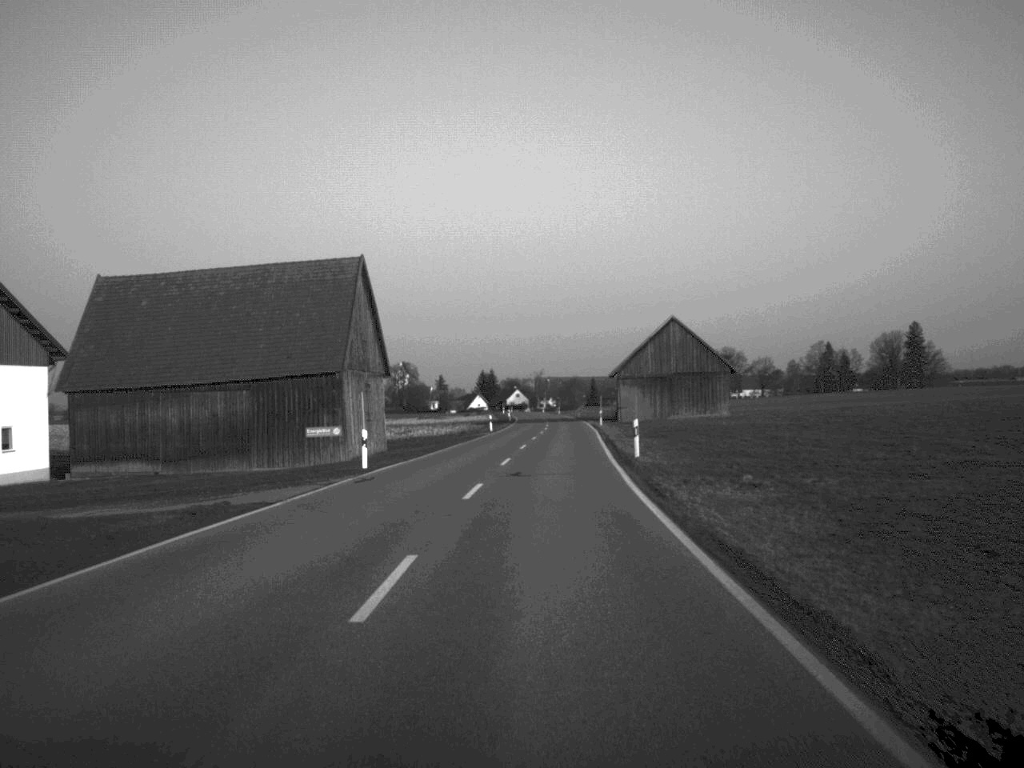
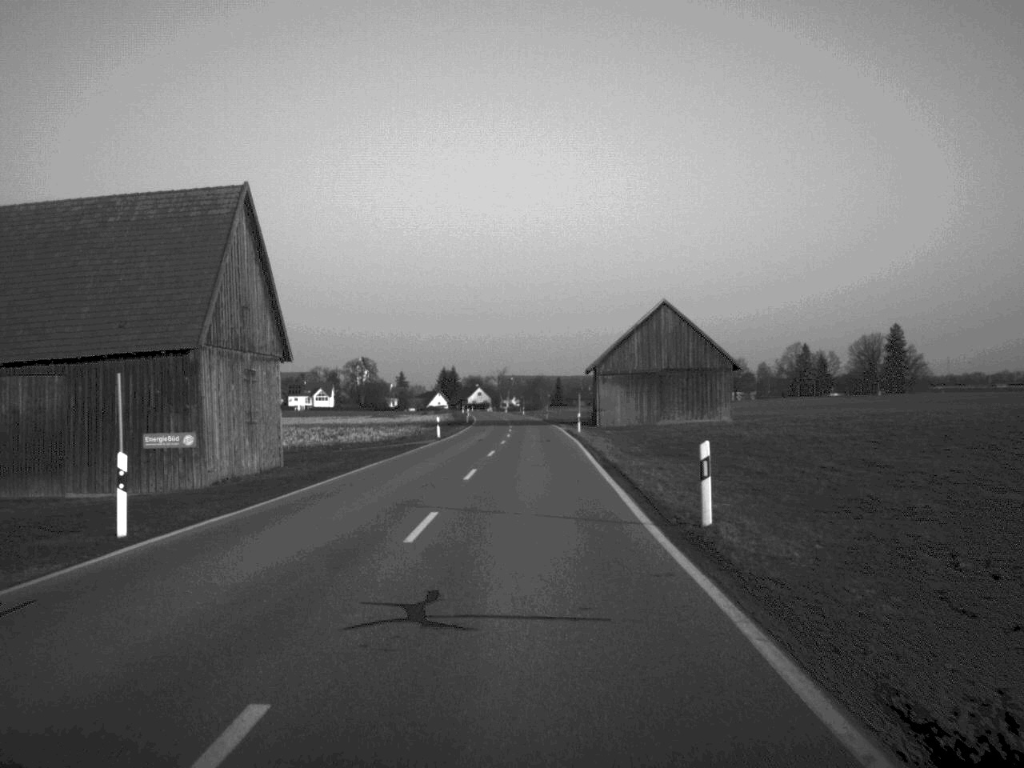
(+0.3, +18.2) m; +2°
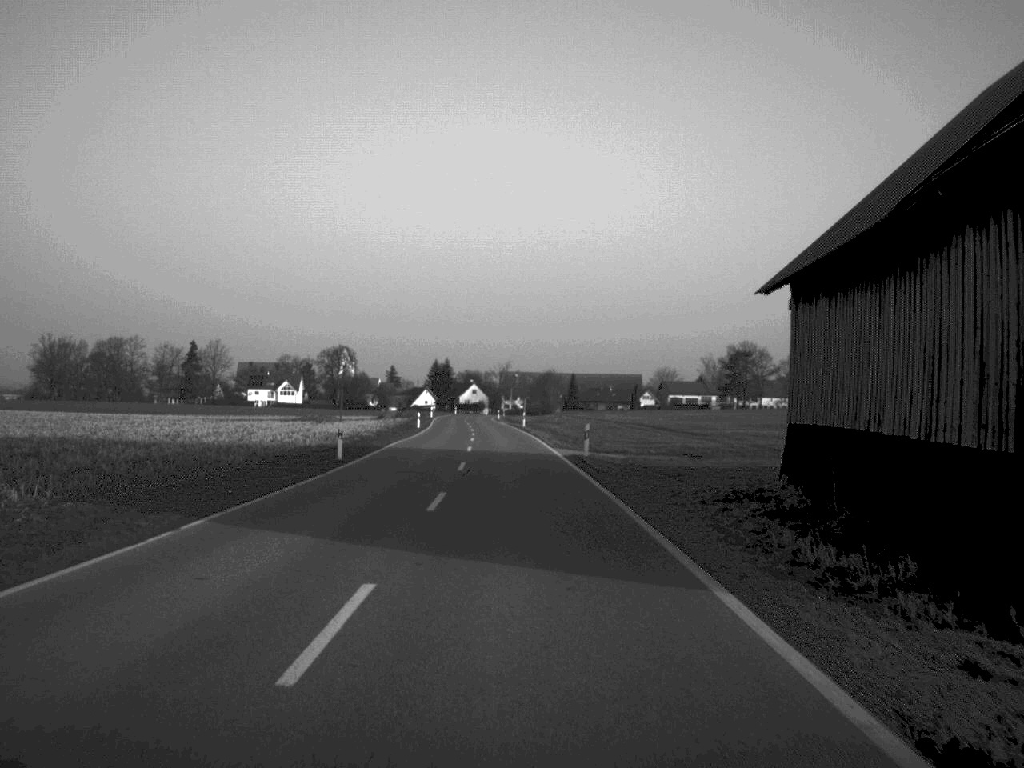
(+0.4, +78.0) m; 0°
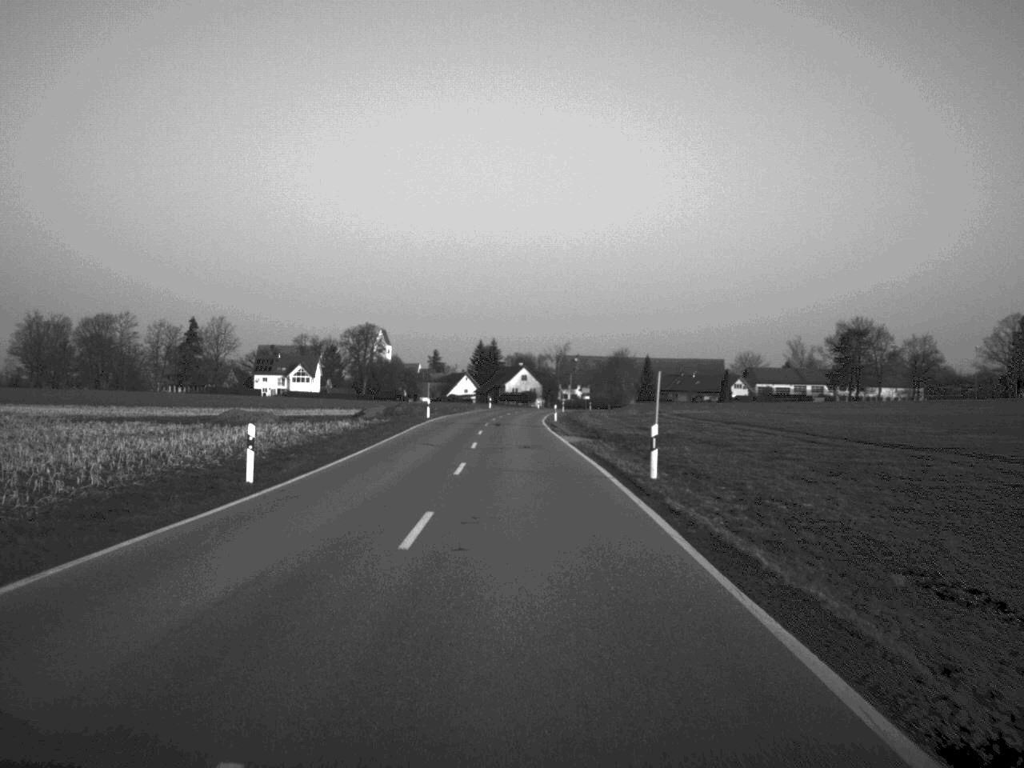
(-1.4, +64.8) m; -3°
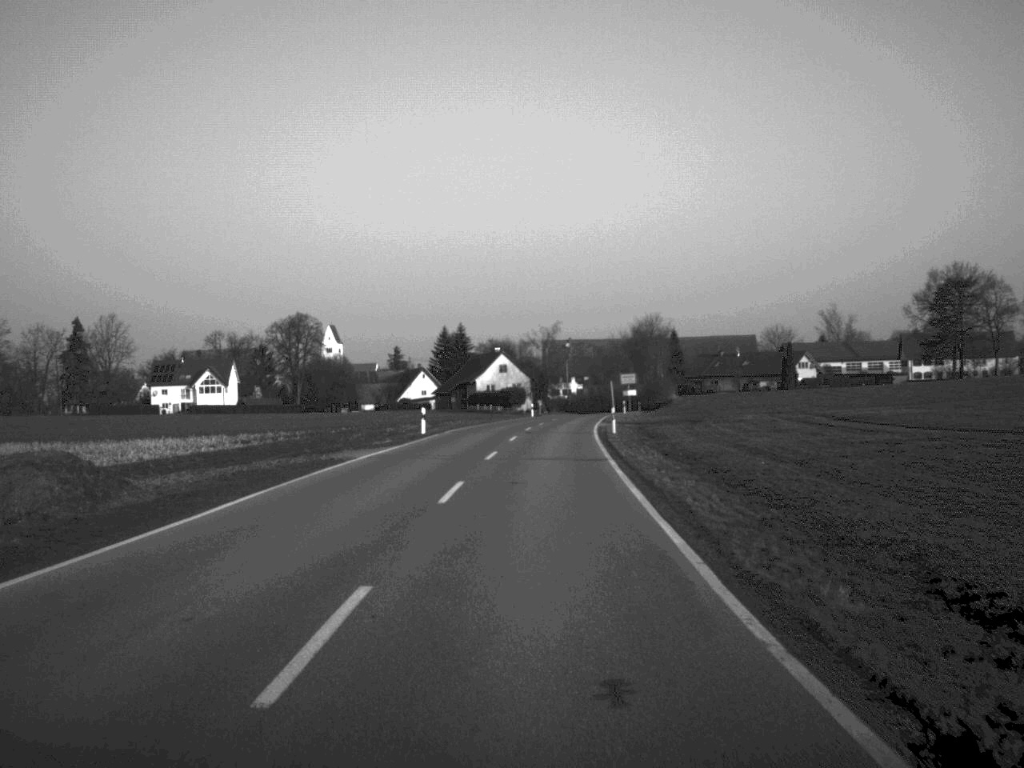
(-0.3, +77.0) m; +1°
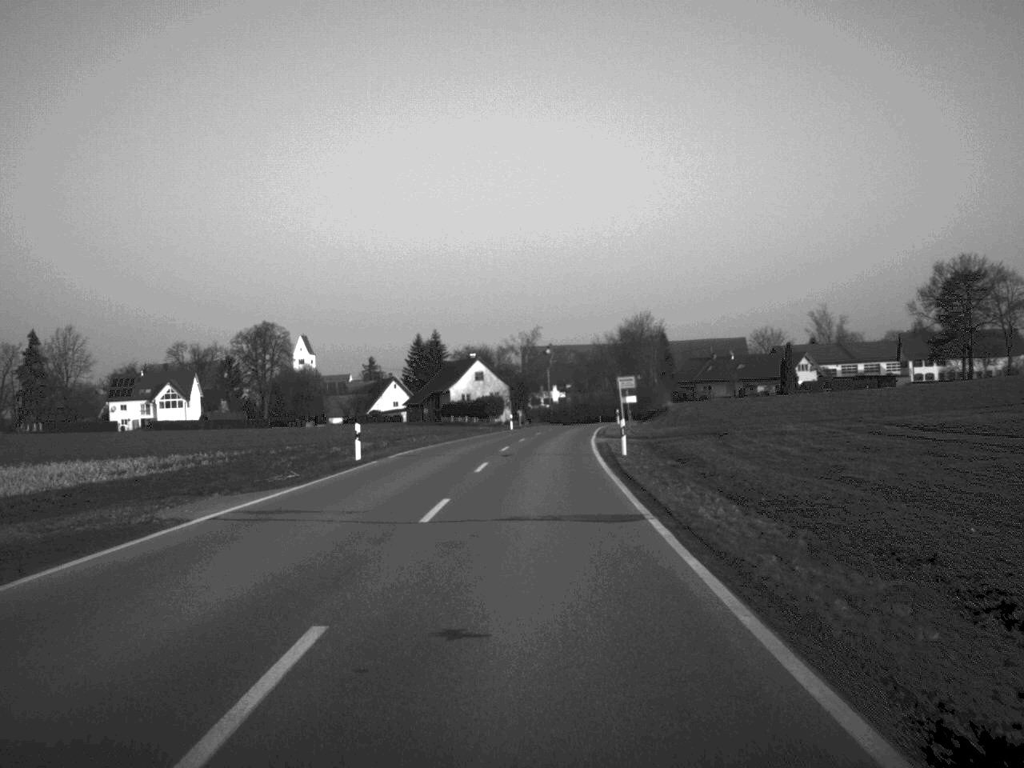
(+0.1, +13.7) m; +1°
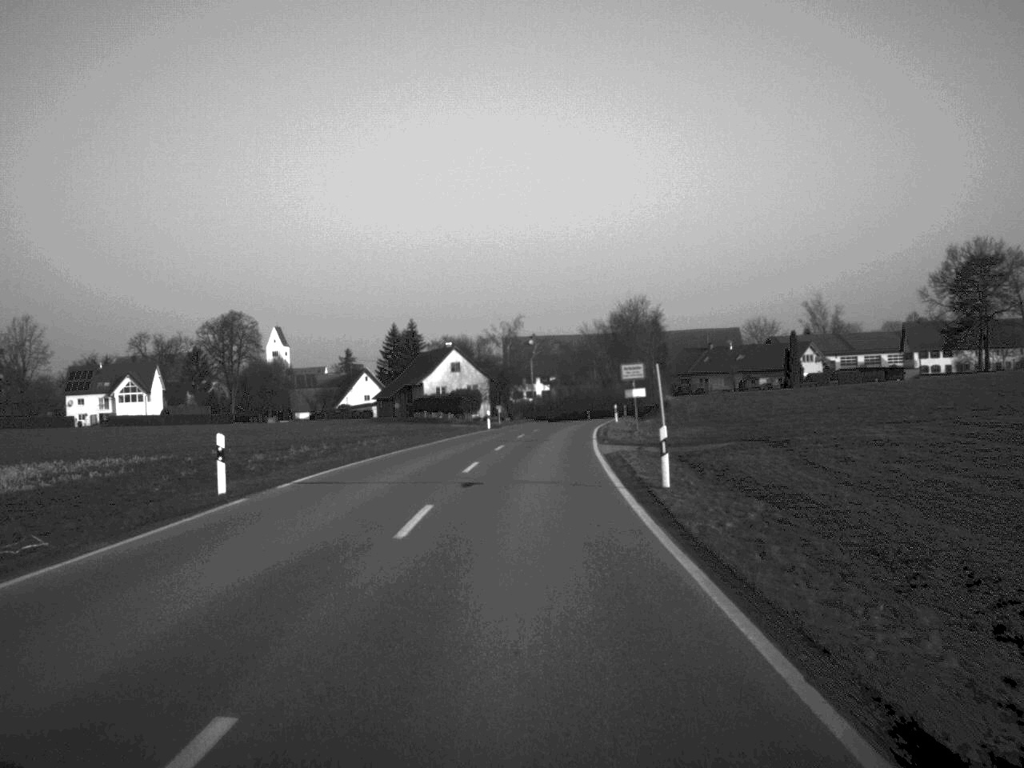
(+0.1, +13.9) m; +1°
